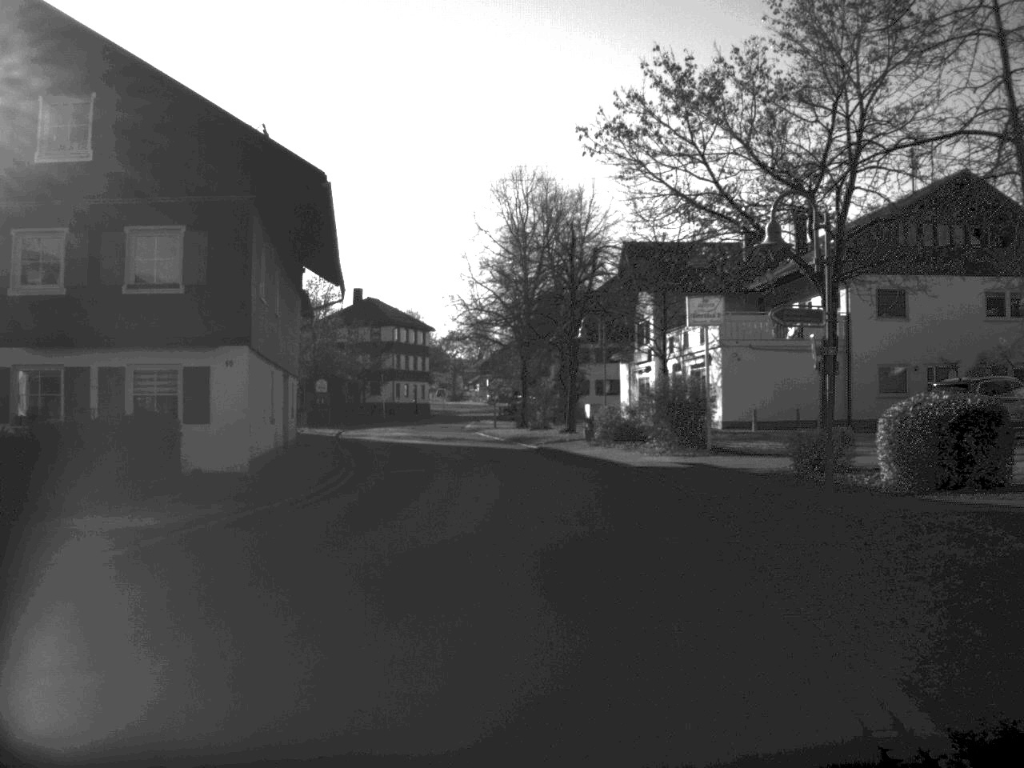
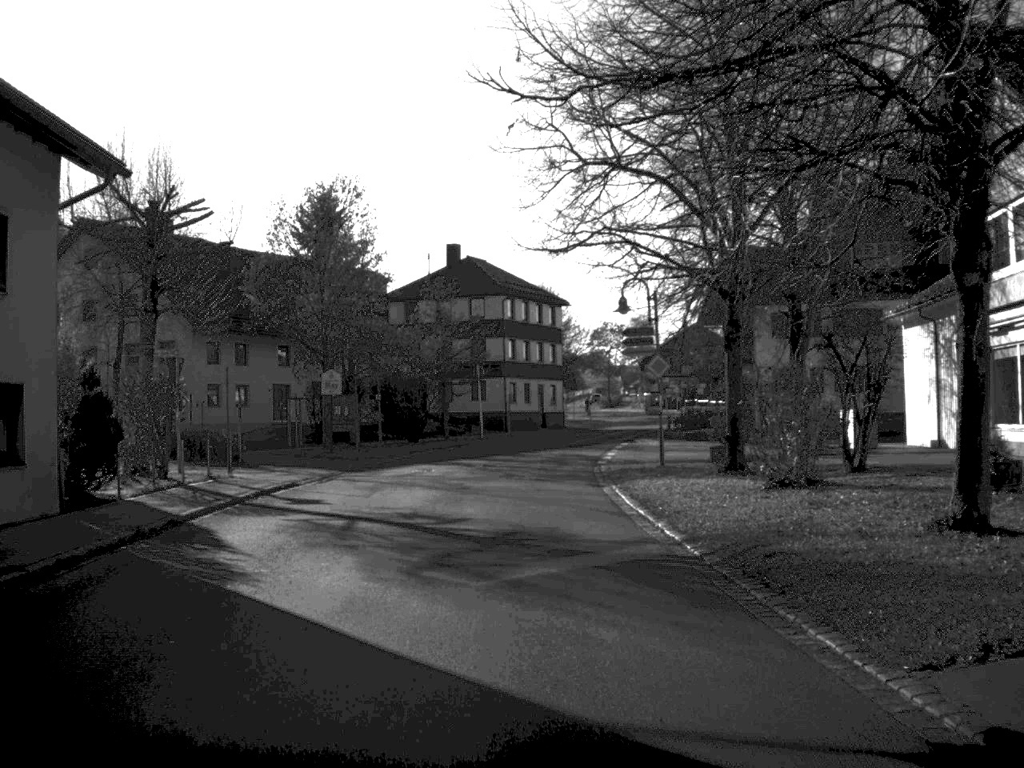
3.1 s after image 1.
(-1.0, +37.1) m; -8°
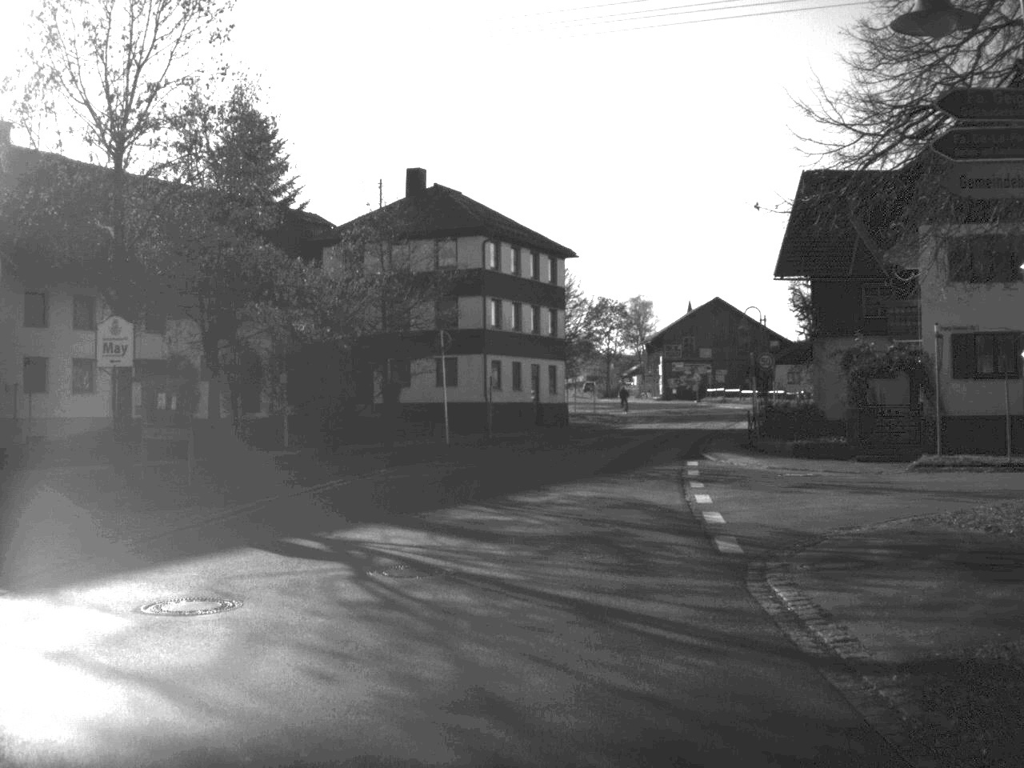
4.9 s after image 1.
(-0.2, +22.1) m; +1°
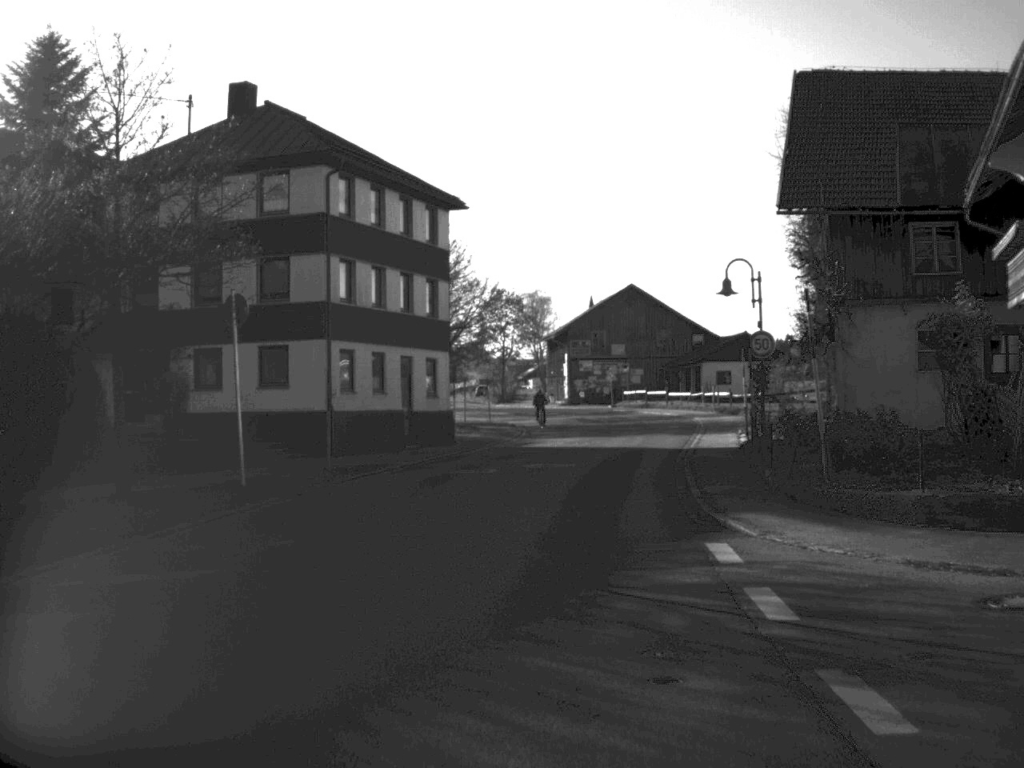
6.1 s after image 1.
(+0.6, +16.1) m; +5°
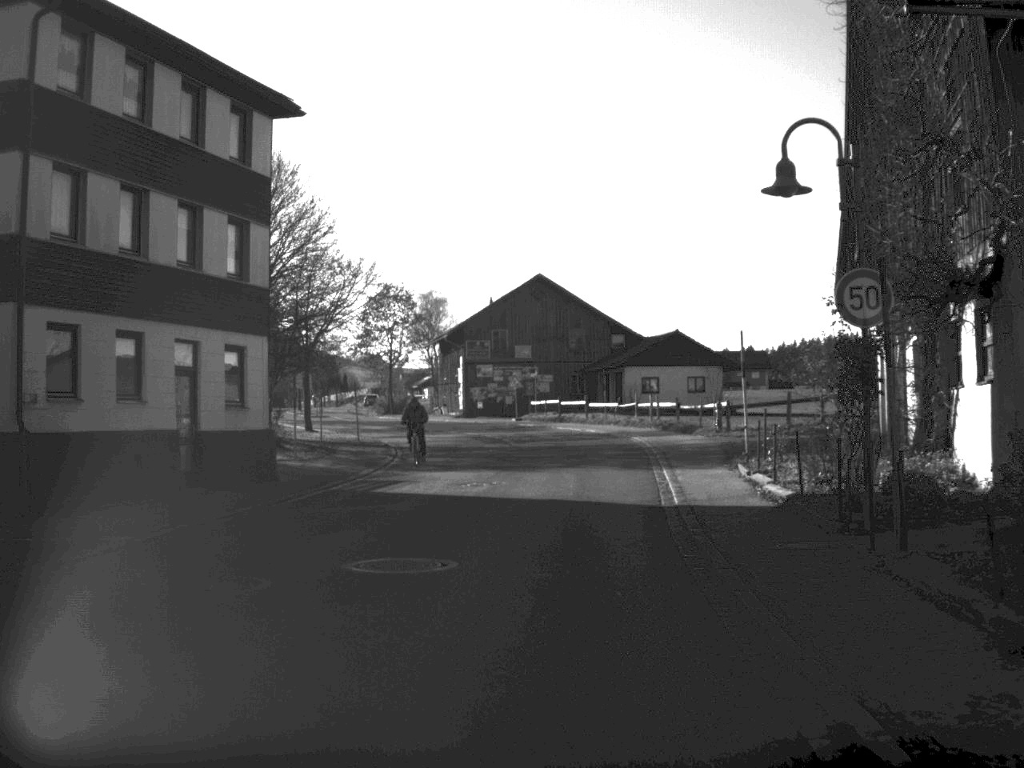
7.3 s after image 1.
(+0.6, +15.3) m; +4°
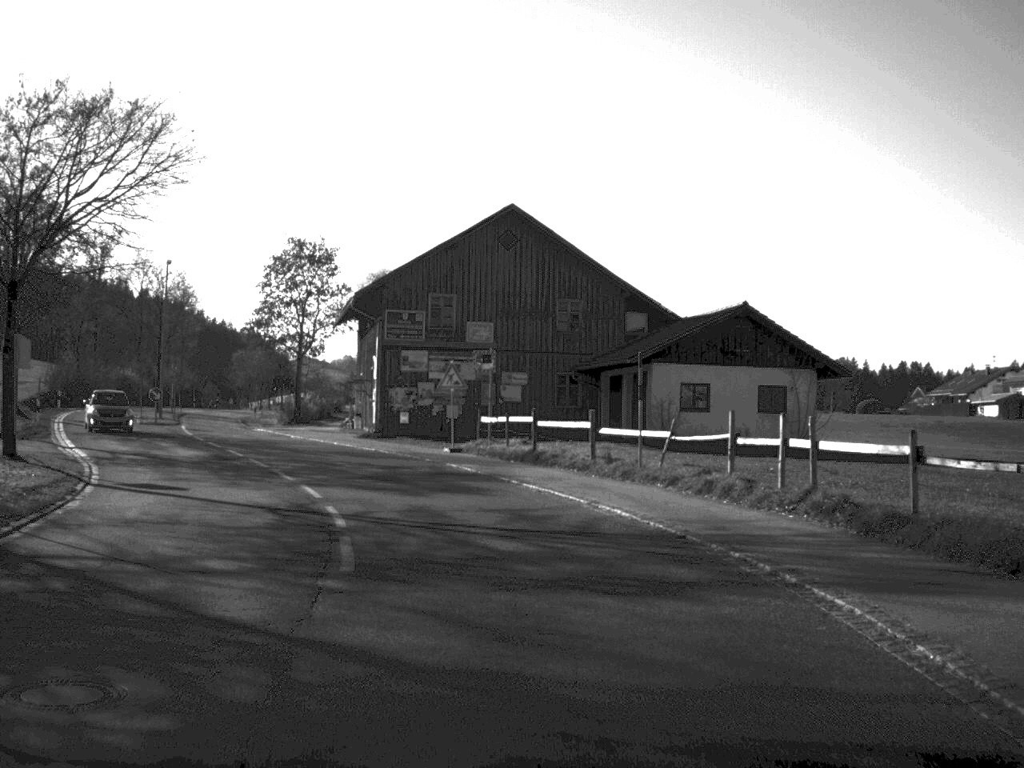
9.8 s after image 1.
(+0.9, +32.2) m; 0°
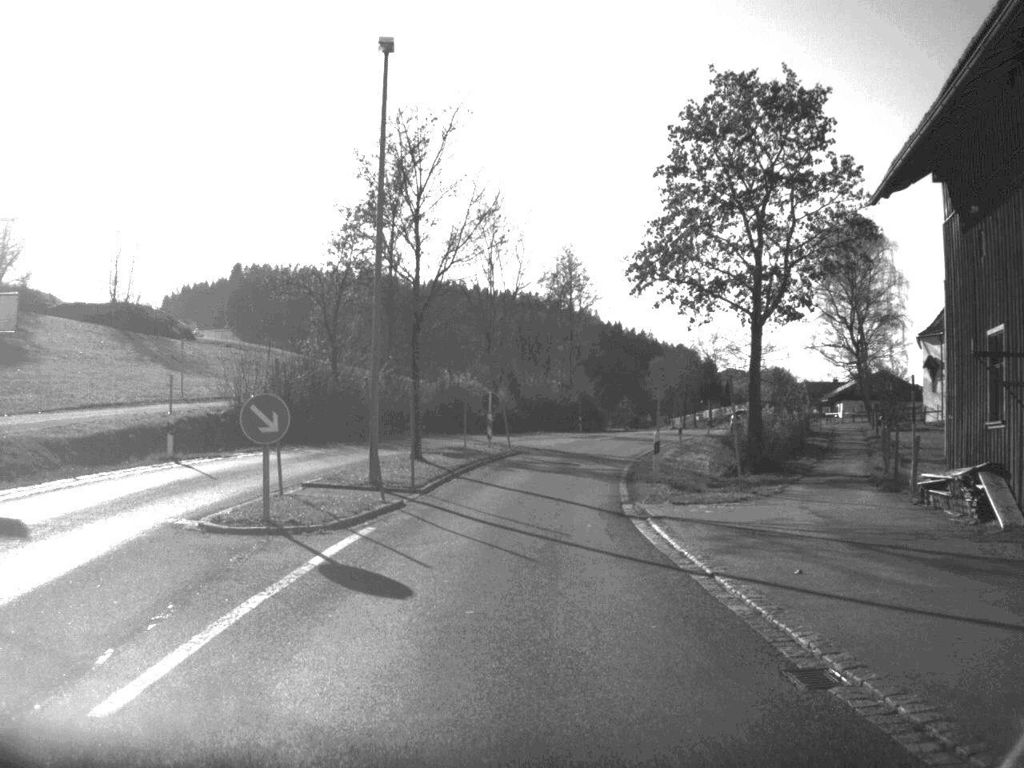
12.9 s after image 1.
(-7.8, +40.4) m; -19°
